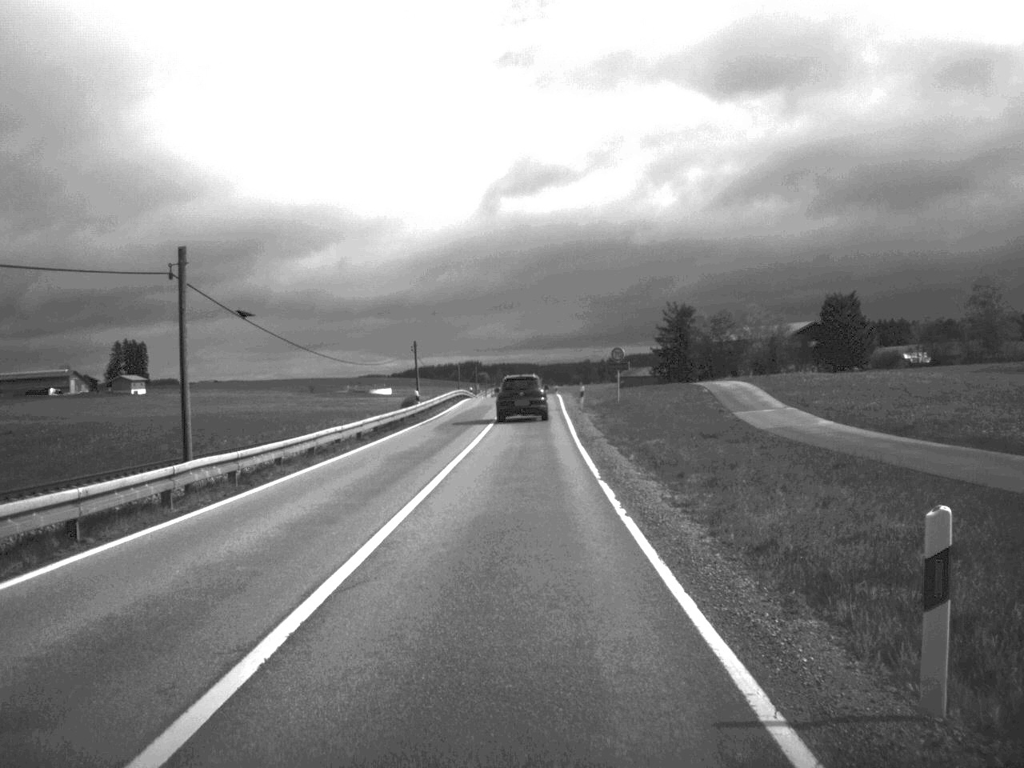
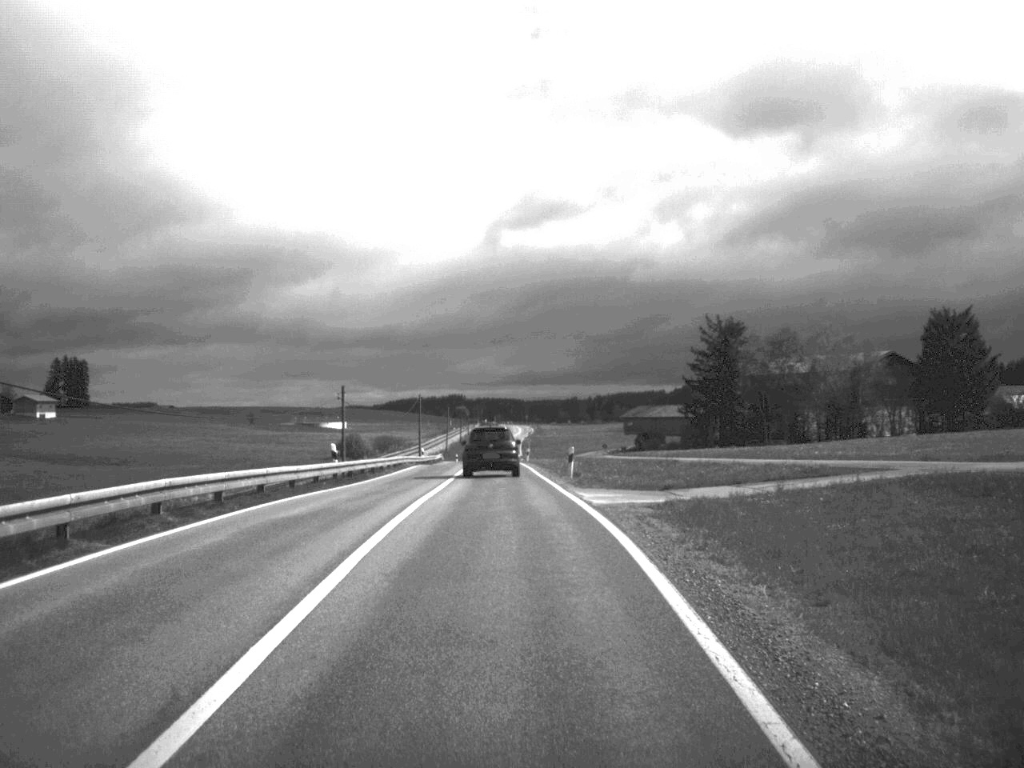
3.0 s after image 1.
(+0.6, +66.6) m; 0°
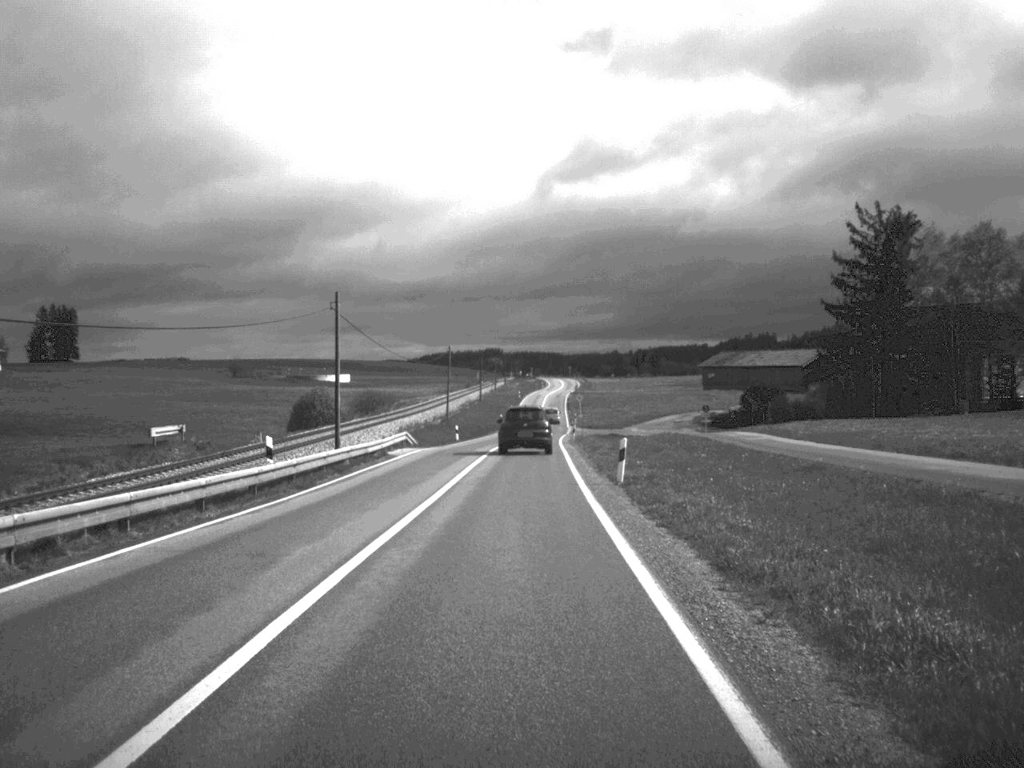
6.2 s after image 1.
(-1.2, +60.8) m; -2°
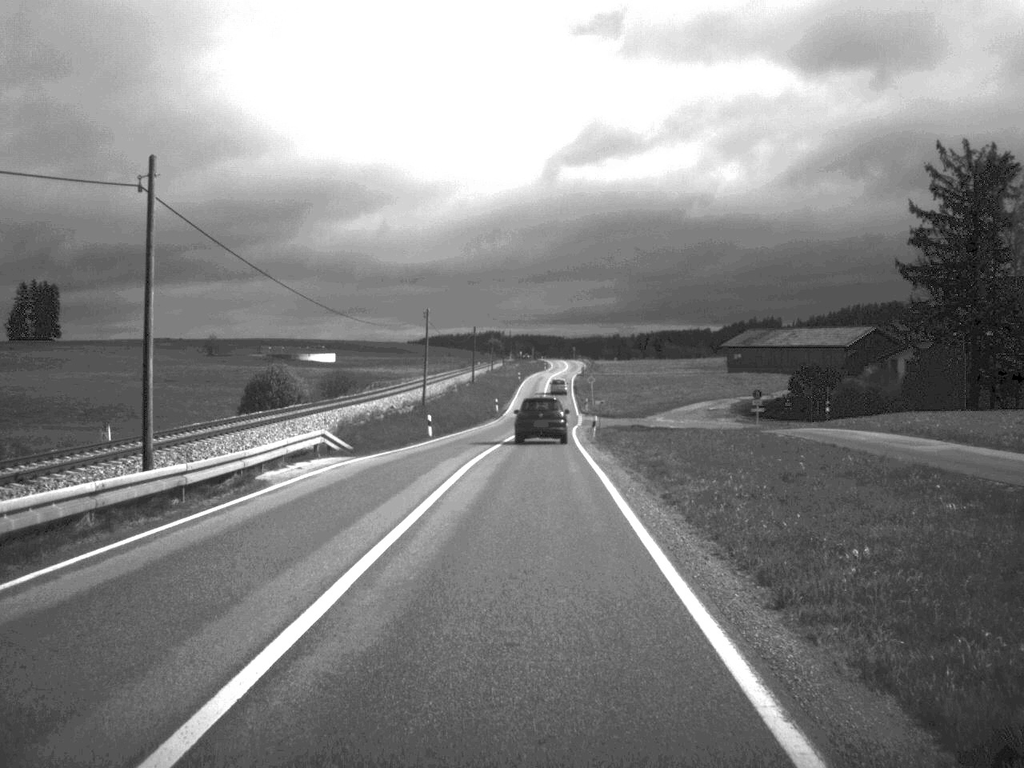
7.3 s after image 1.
(0.0, +21.7) m; 0°
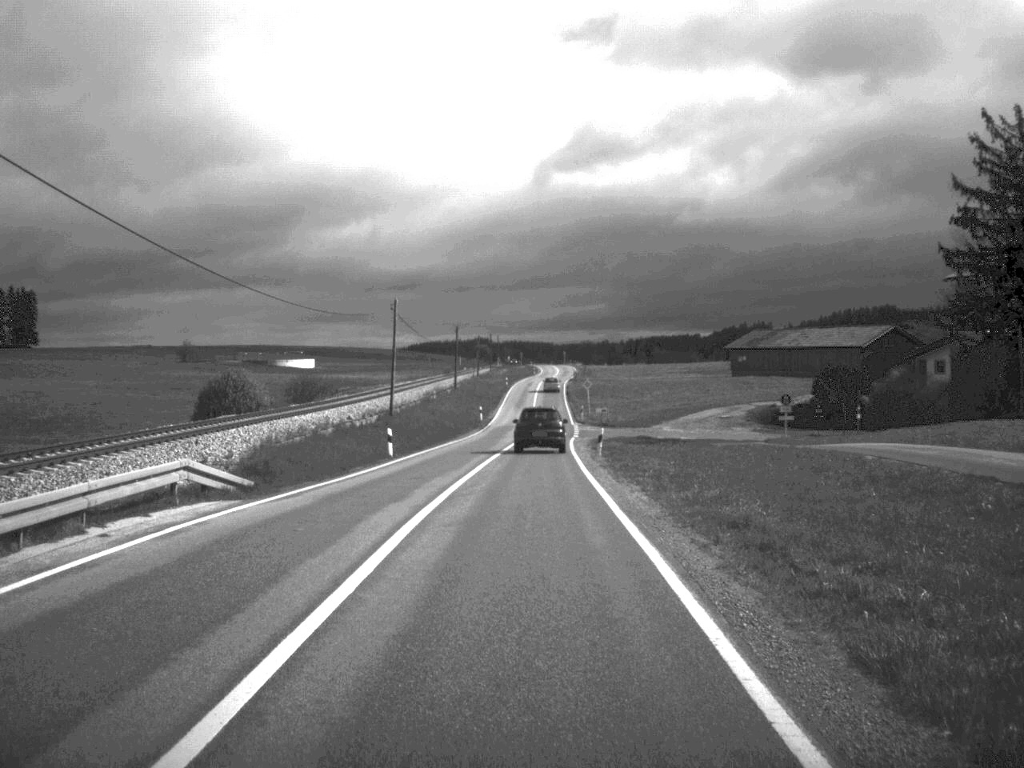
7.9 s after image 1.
(0.0, +11.6) m; +1°
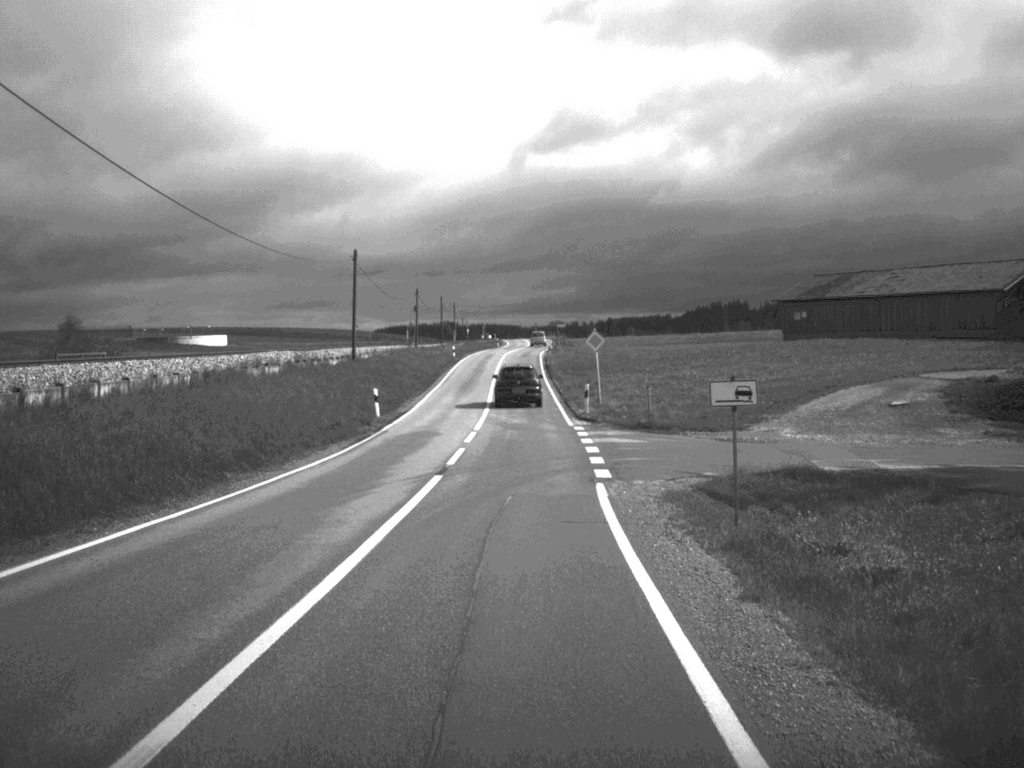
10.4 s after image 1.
(+0.7, +46.8) m; +1°
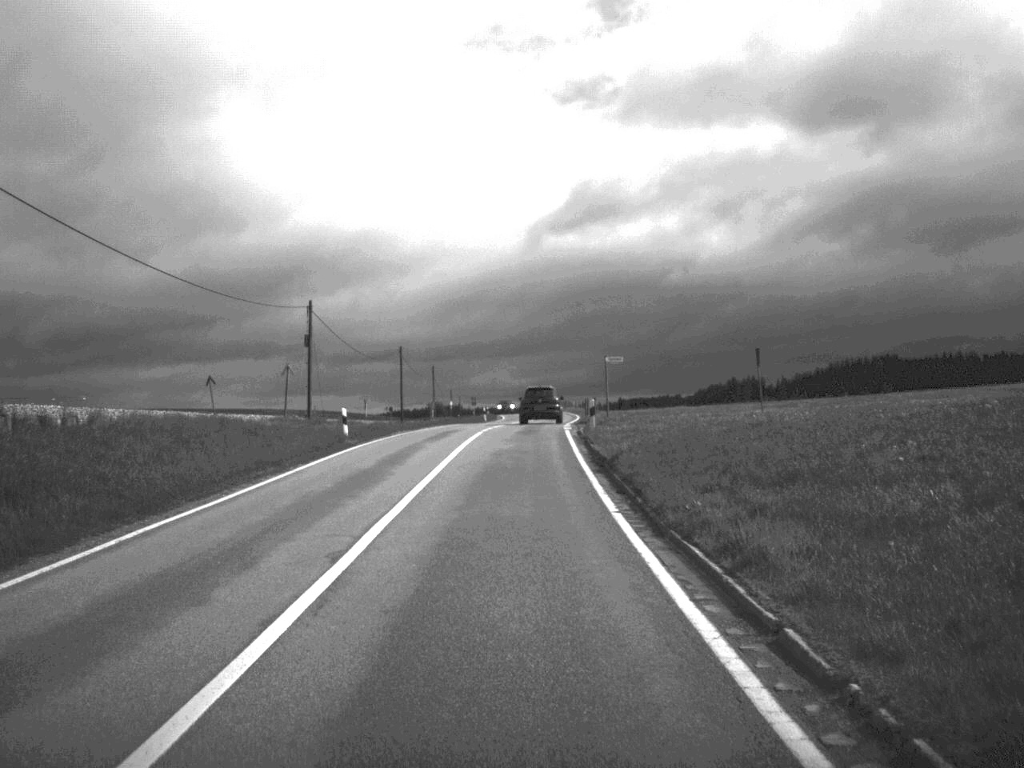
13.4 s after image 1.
(-0.1, +57.1) m; 0°
